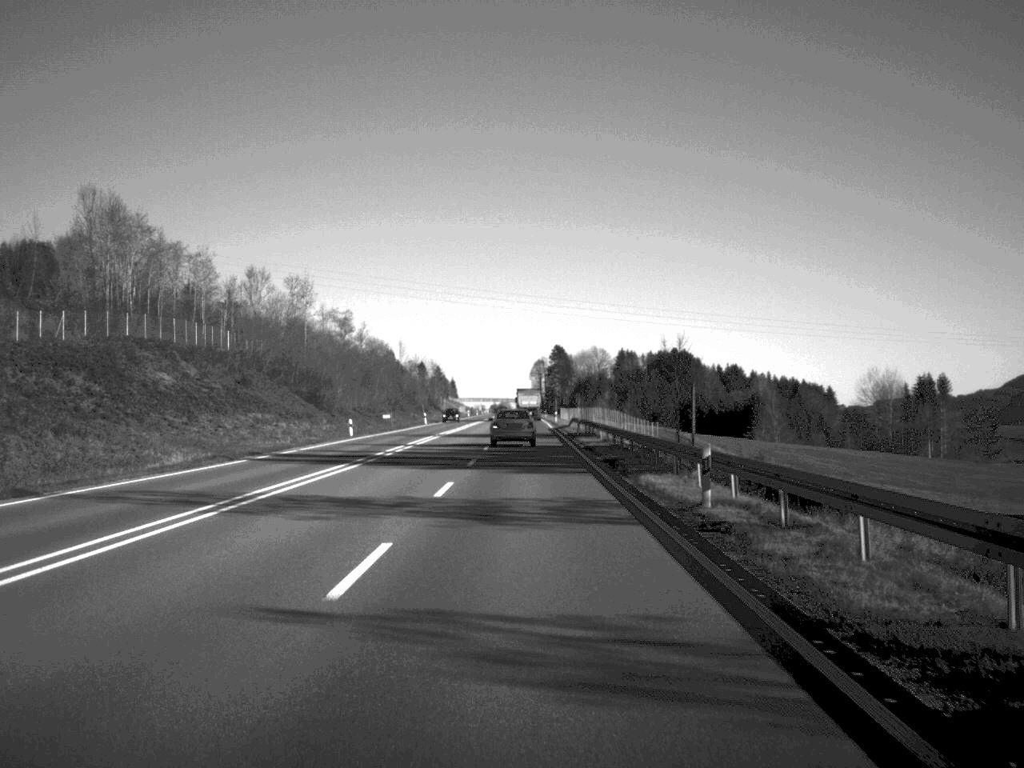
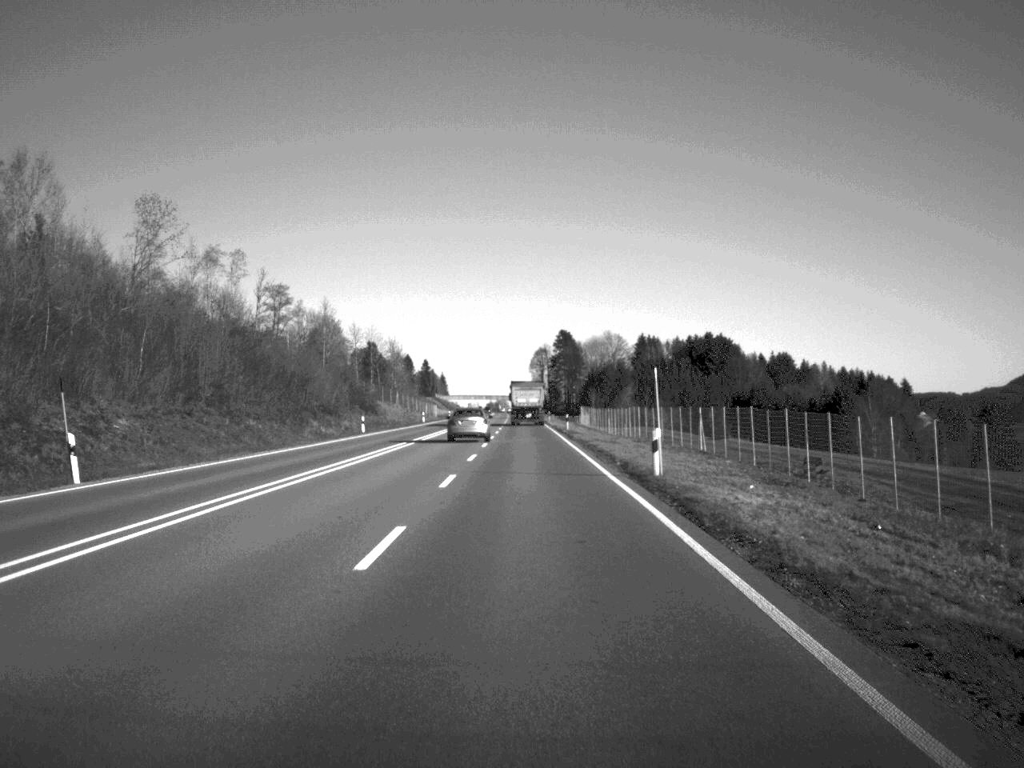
(0.0, +94.3) m; 0°
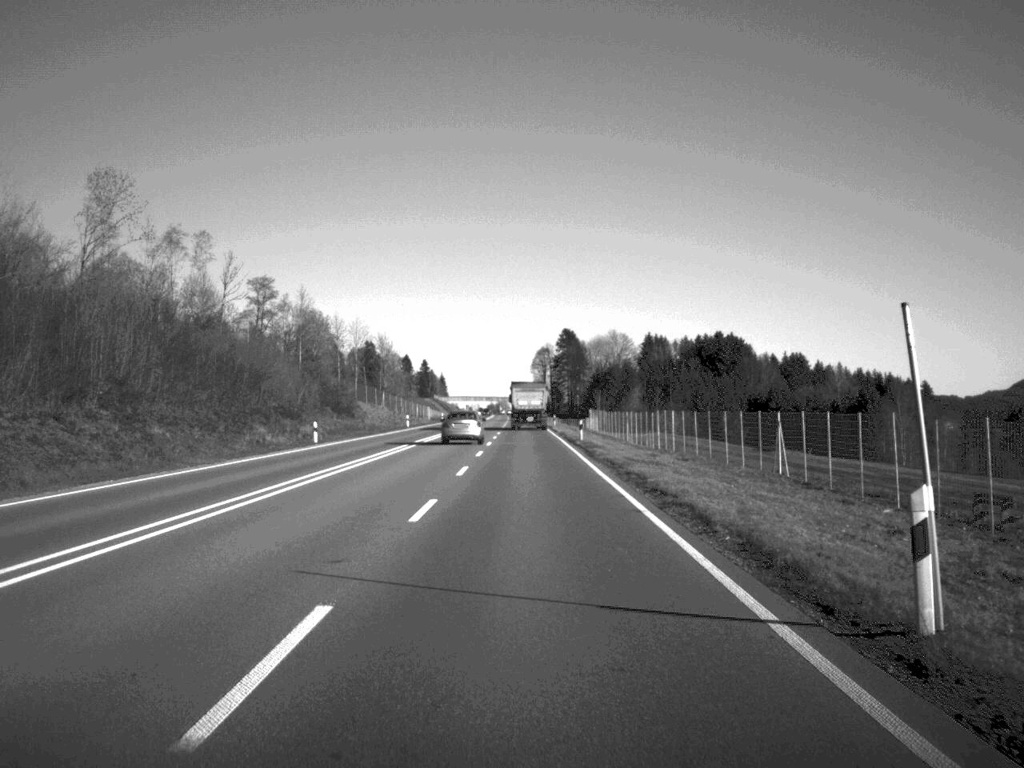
(0.0, +17.9) m; 0°
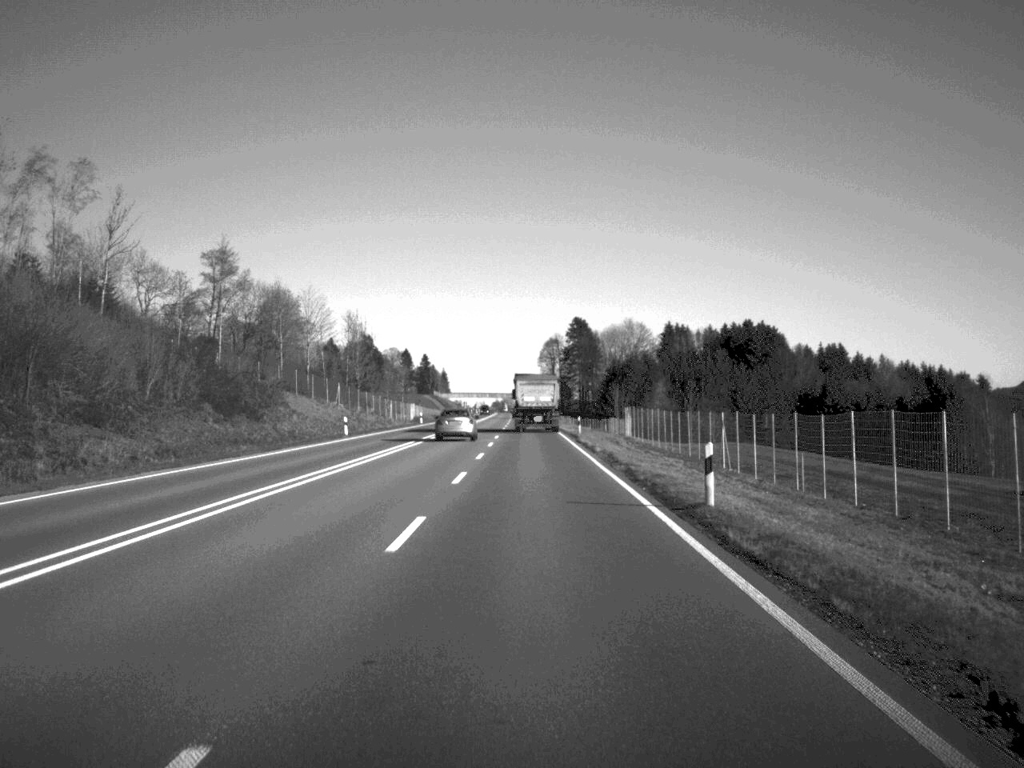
(-0.1, +40.1) m; 0°
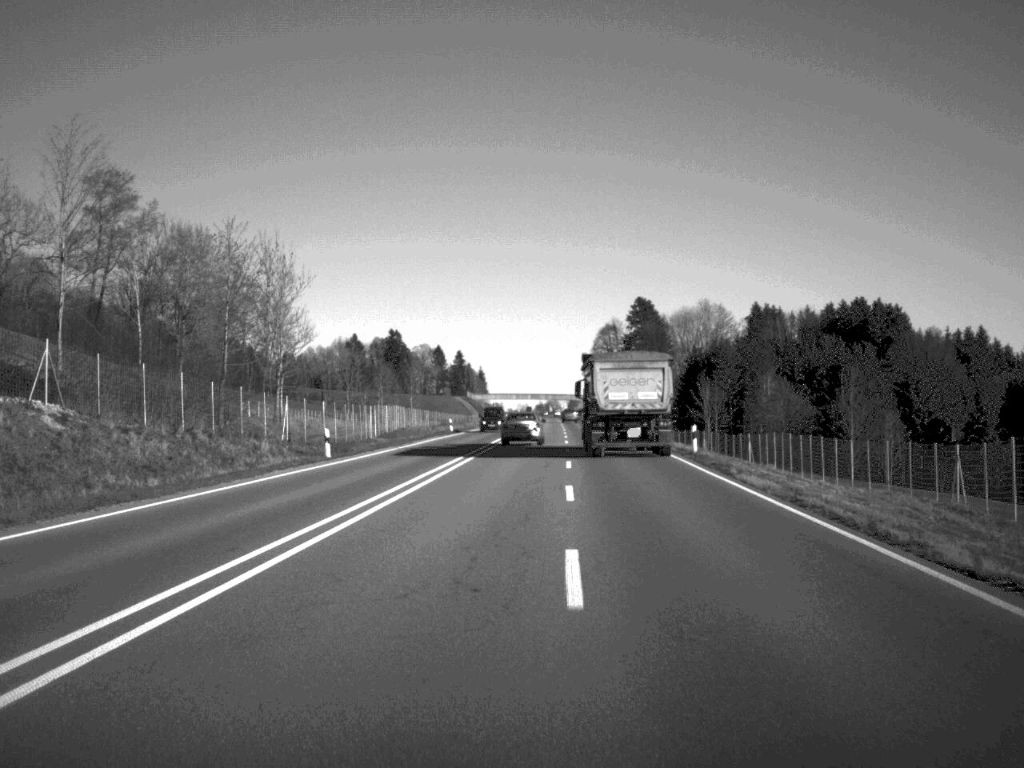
(-1.7, +75.6) m; -2°
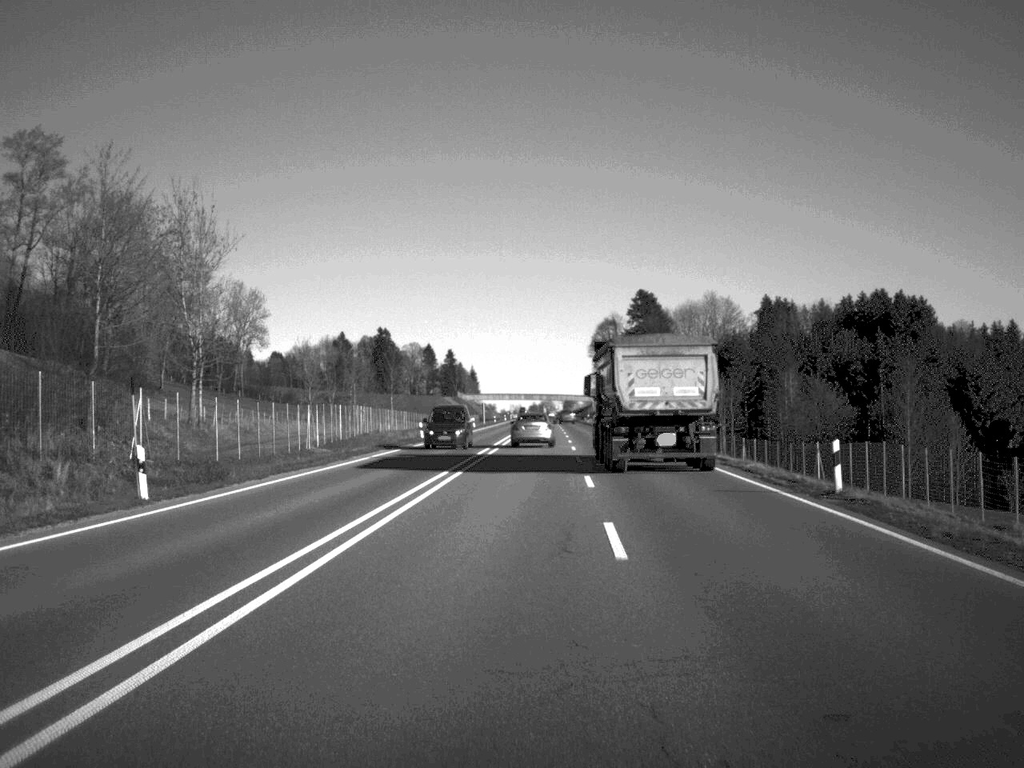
(+0.1, +20.6) m; 0°
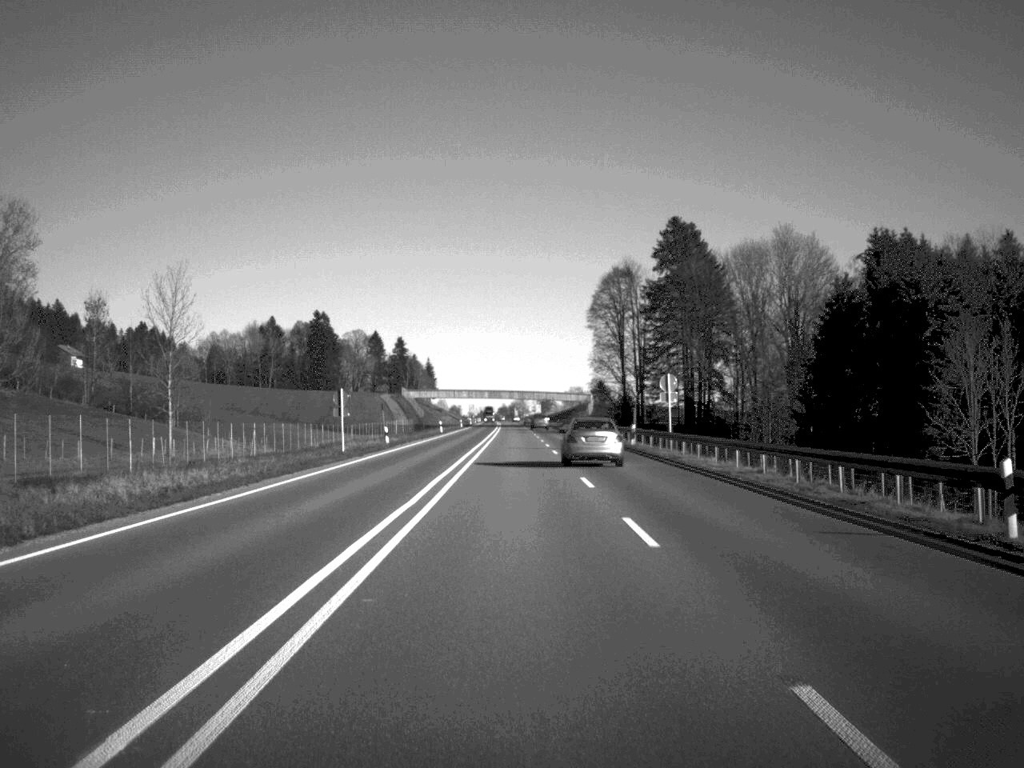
(+1.3, +106.2) m; +1°
